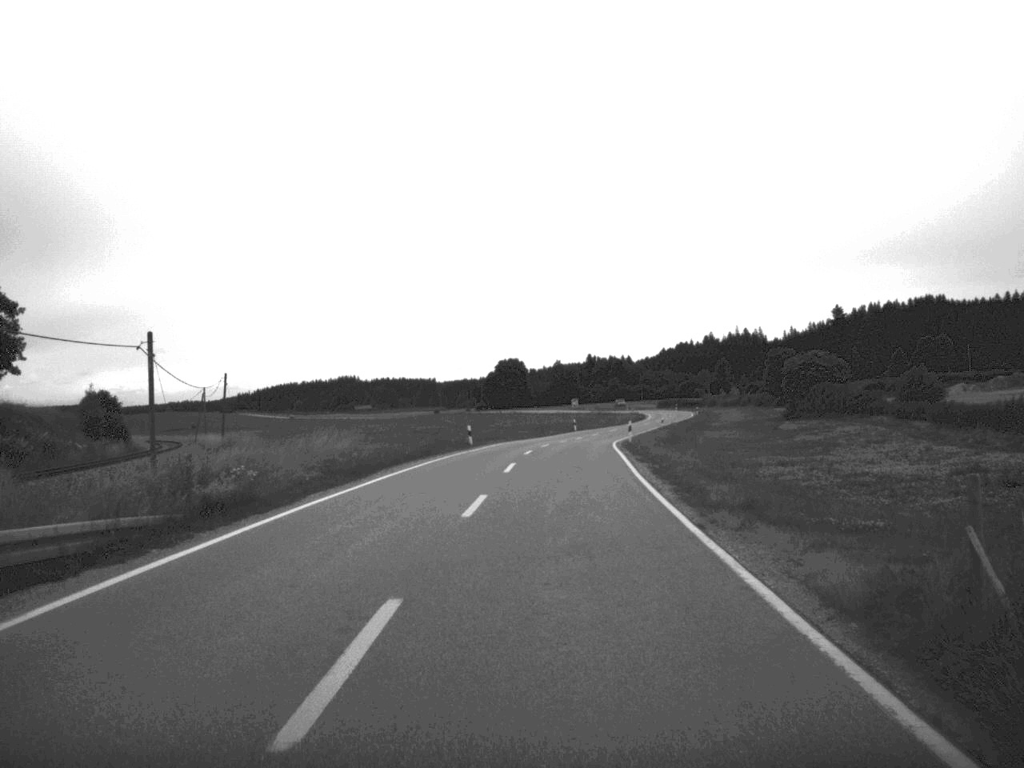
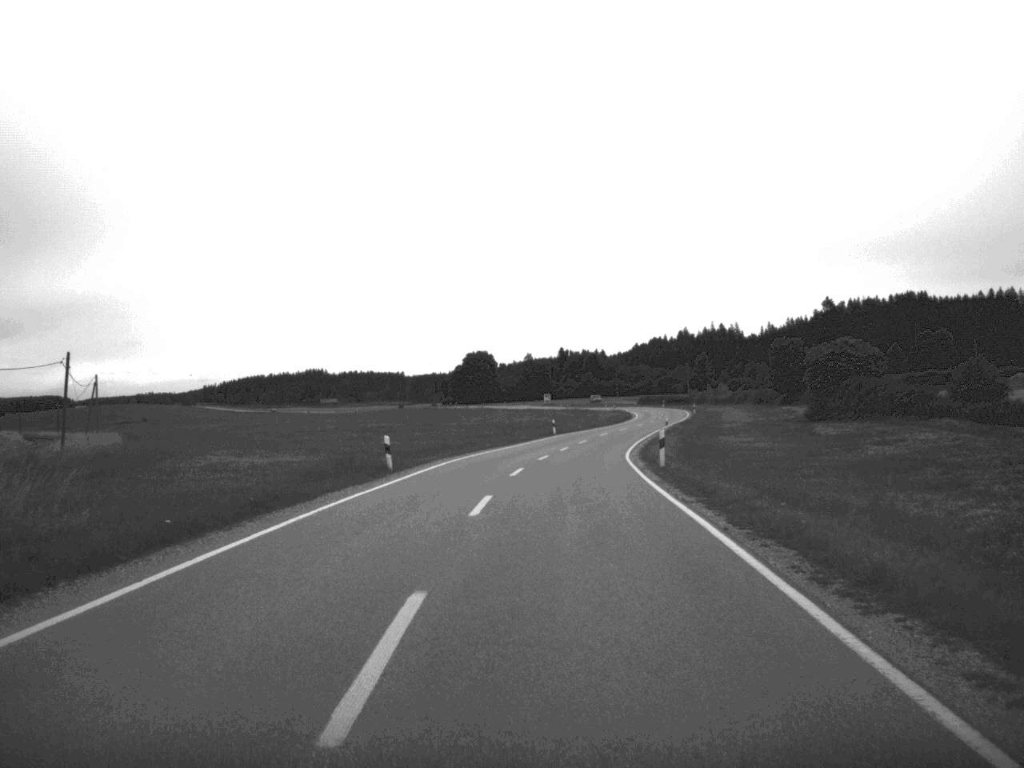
(+0.3, +23.1) m; +1°
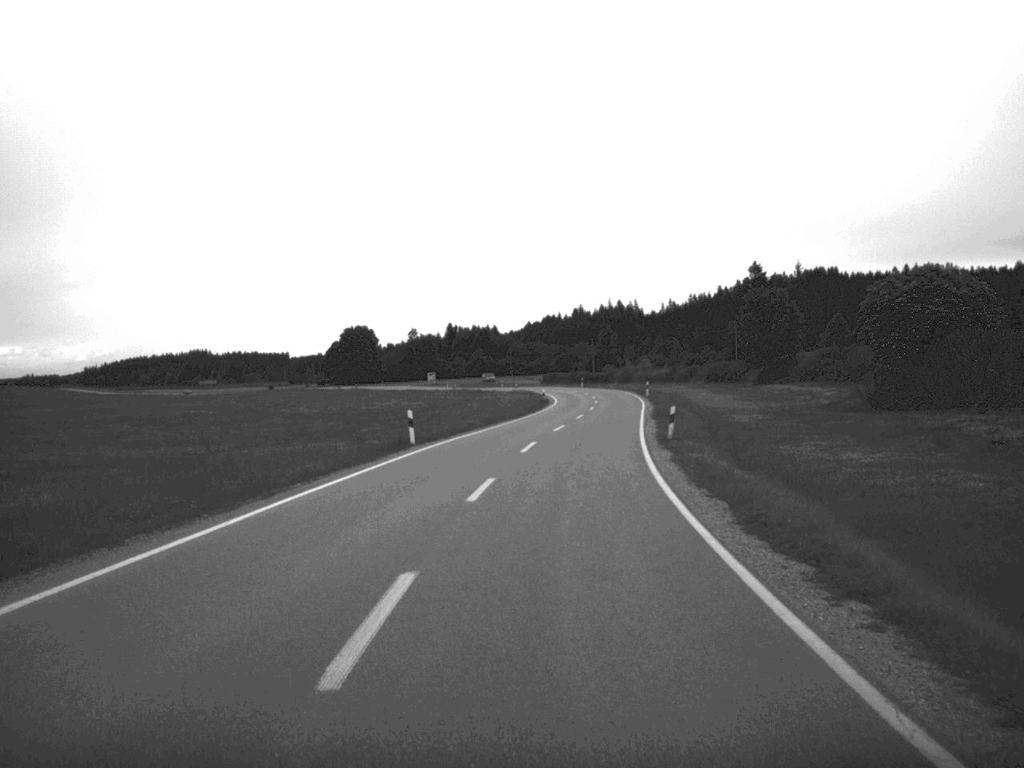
(+1.8, +45.8) m; +5°
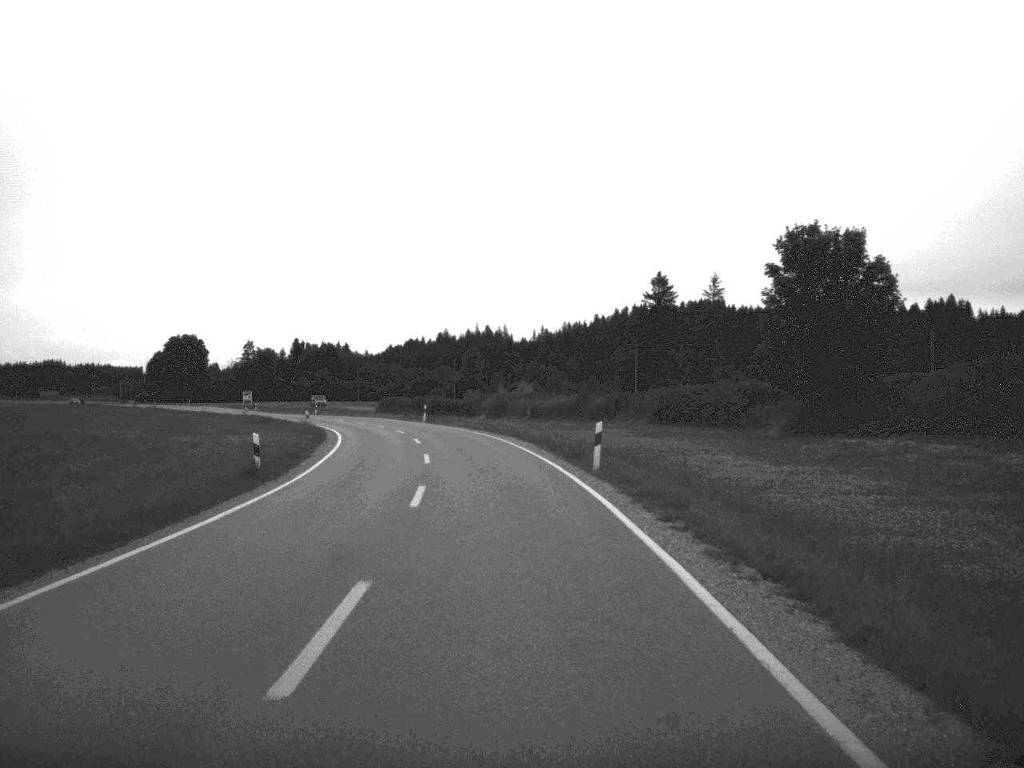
(+3.7, +58.6) m; +6°
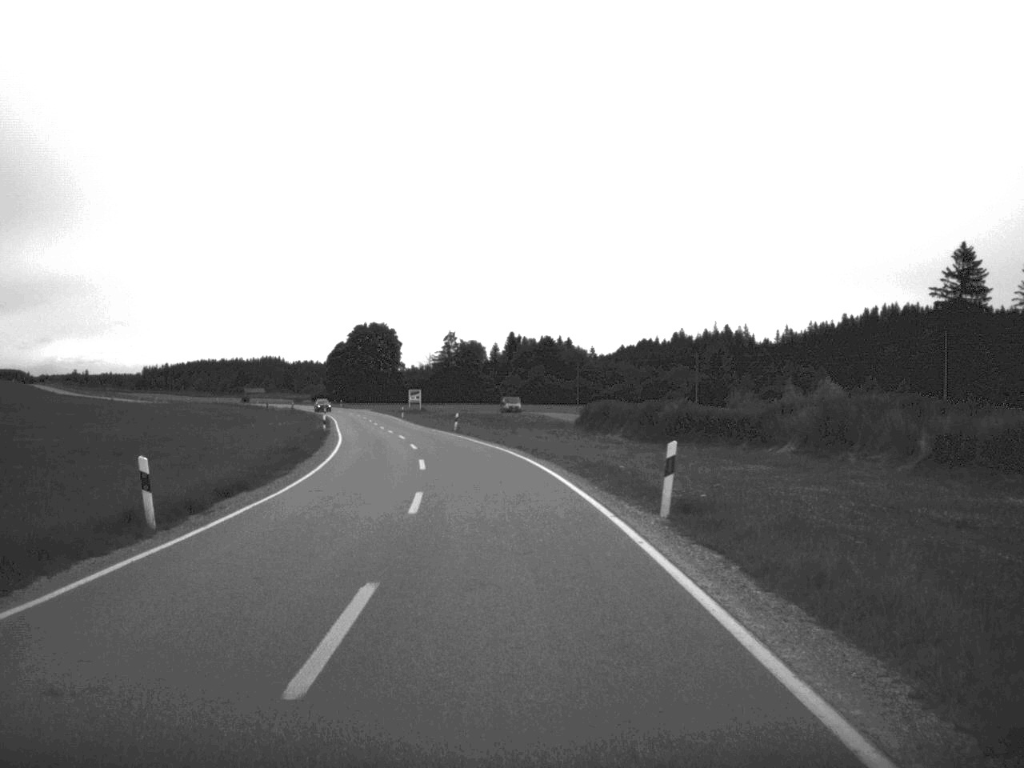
(-4.7, +58.3) m; -11°
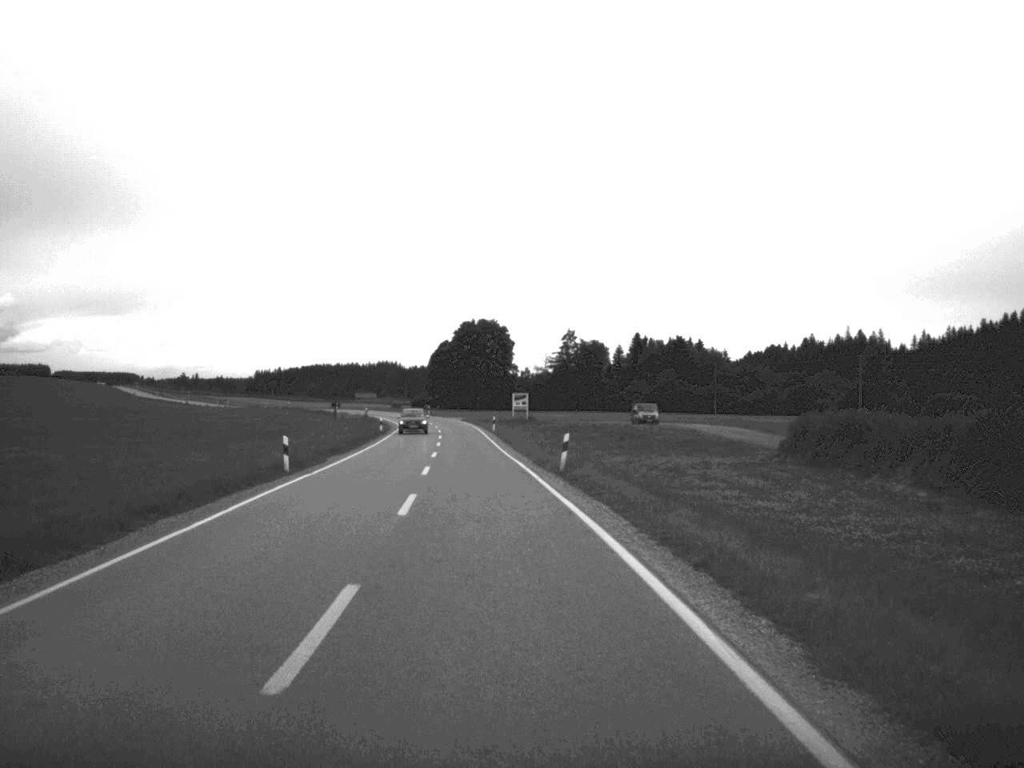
(-1.5, +35.2) m; -5°
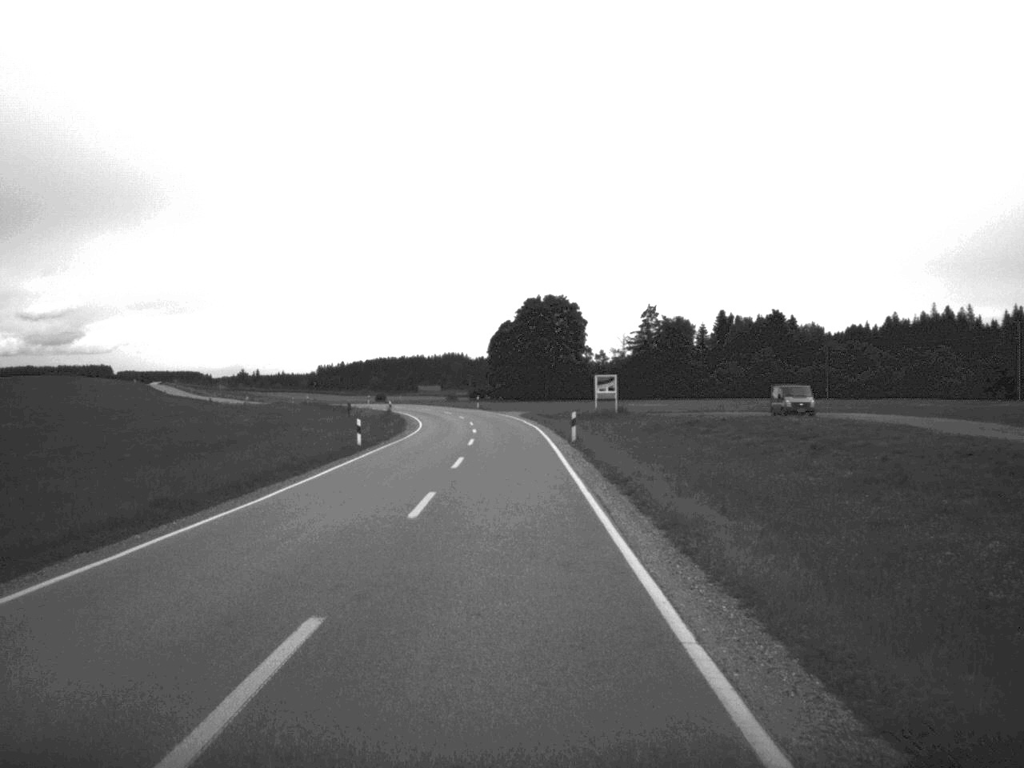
(-1.2, +37.0) m; -3°
